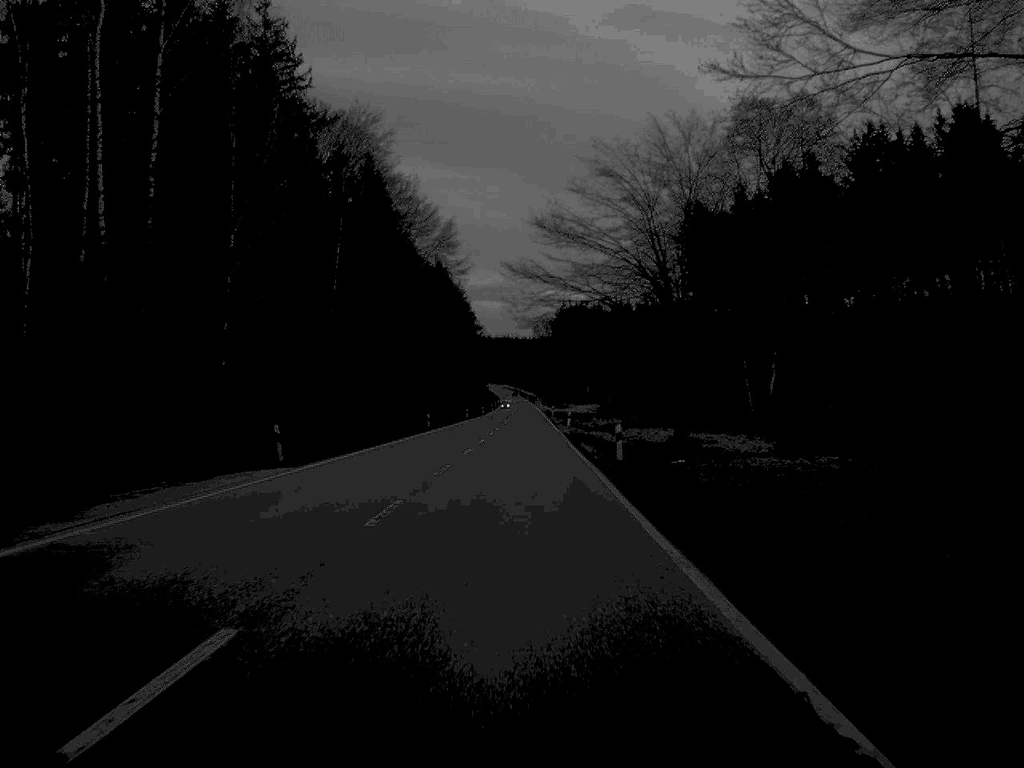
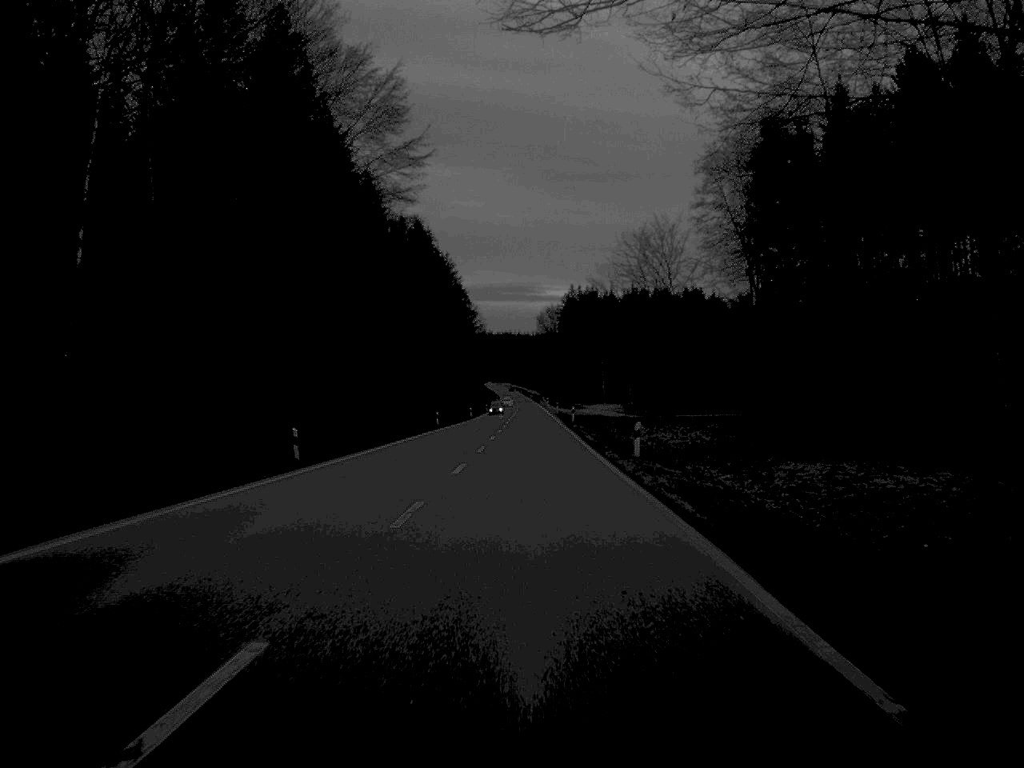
(-0.1, +48.2) m; 0°
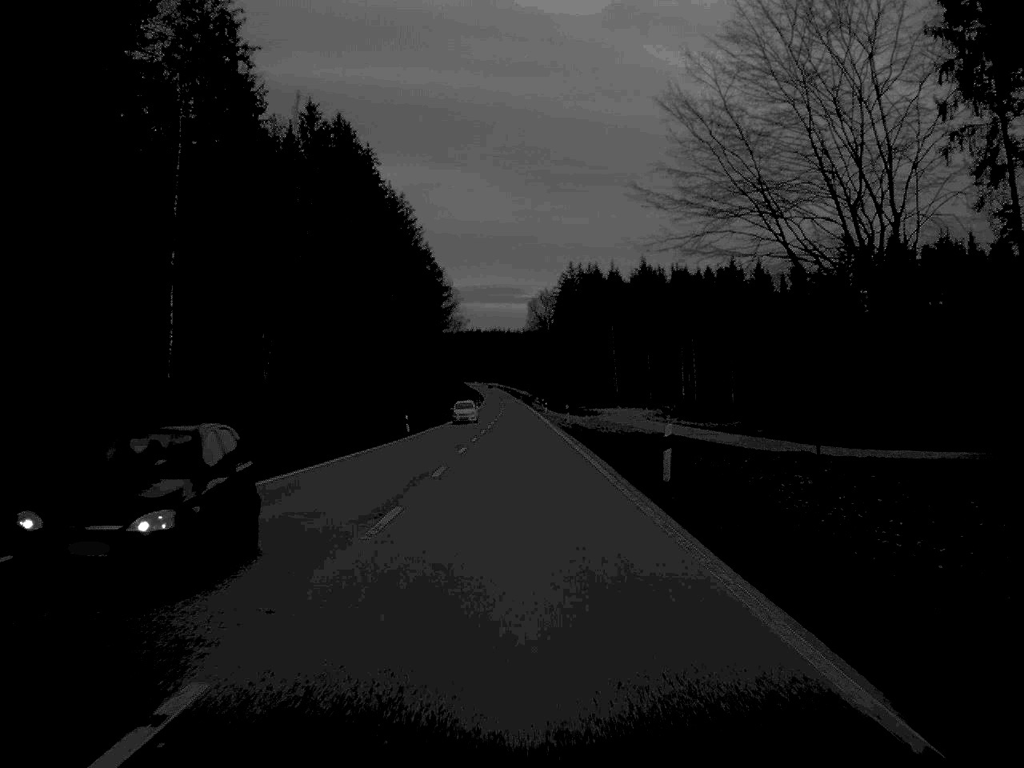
(+0.4, +61.2) m; +1°
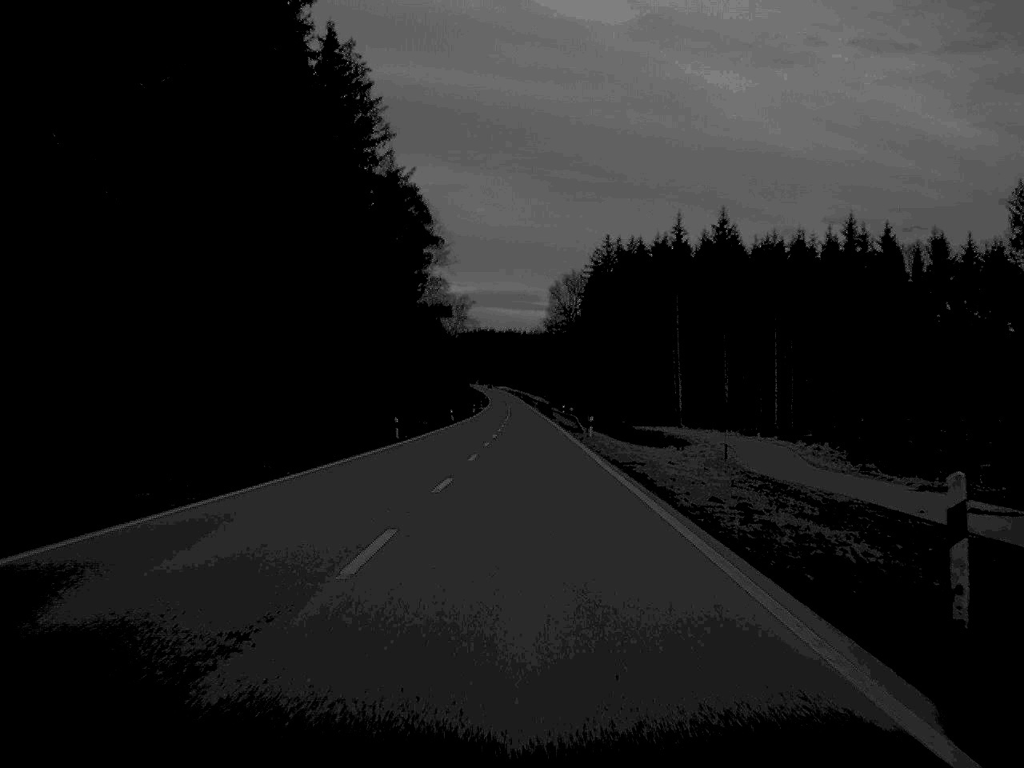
(-0.4, +63.0) m; 0°
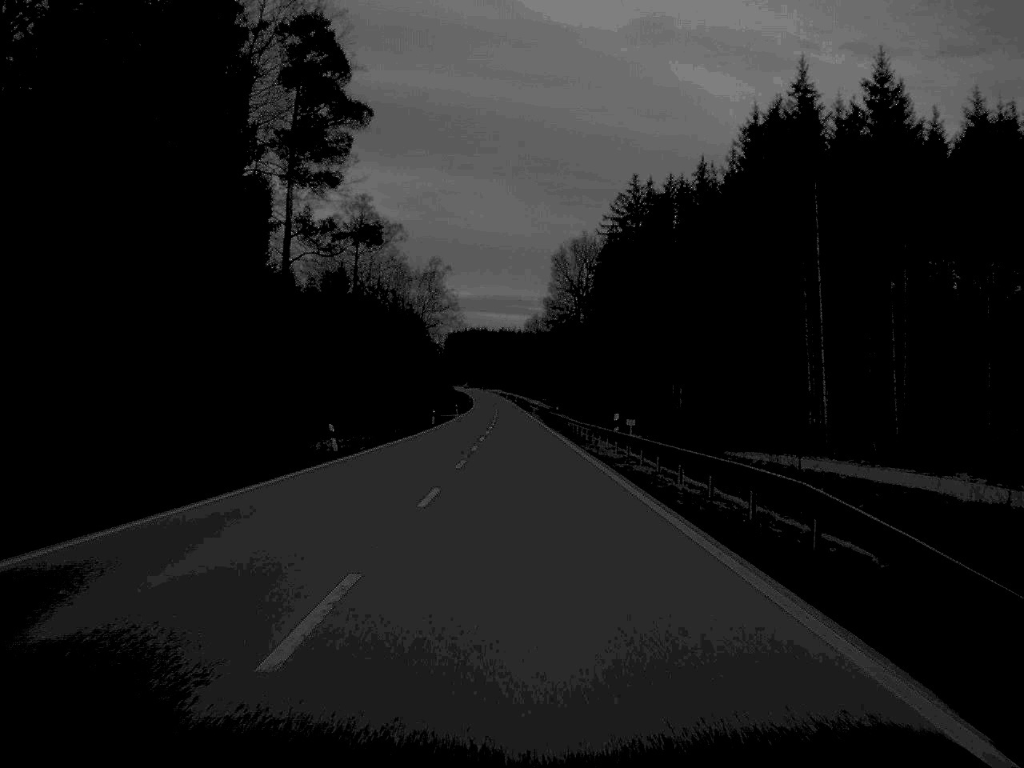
(+0.1, +64.0) m; 0°
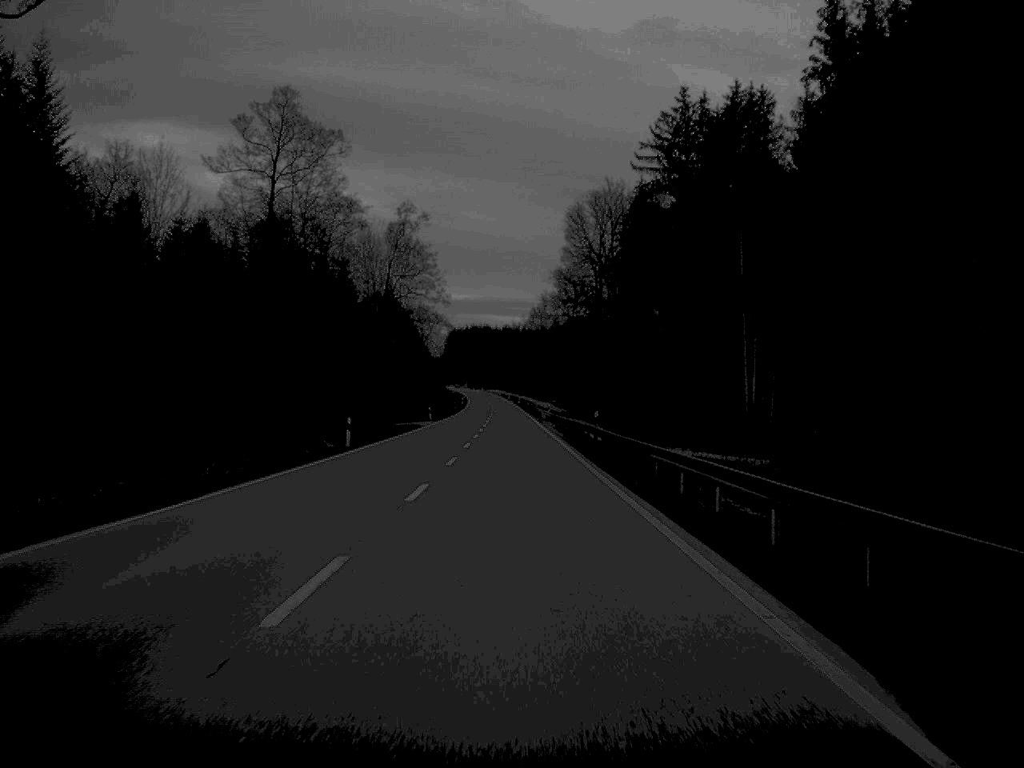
(0.0, +46.8) m; 0°
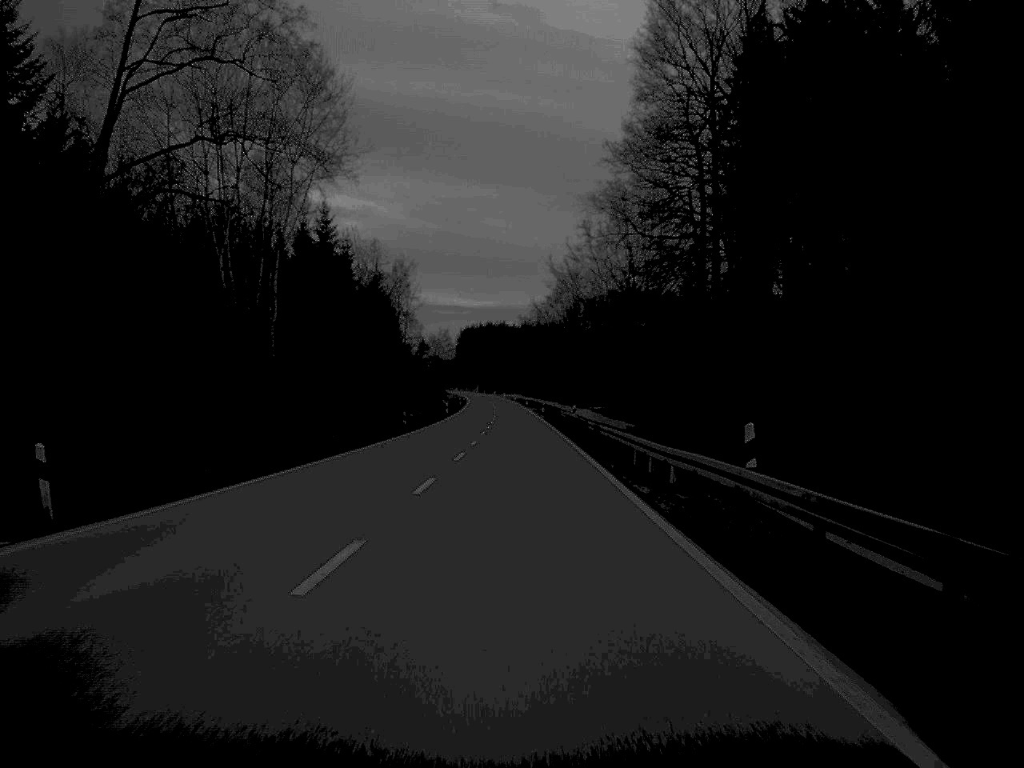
(-0.6, +82.3) m; -1°
